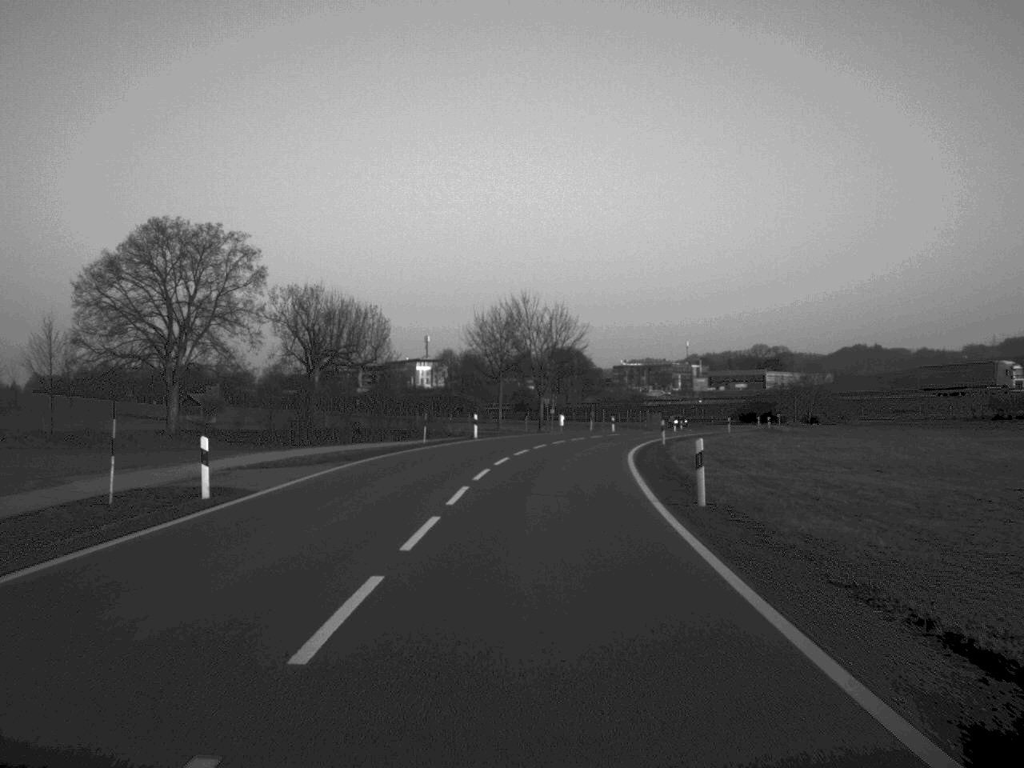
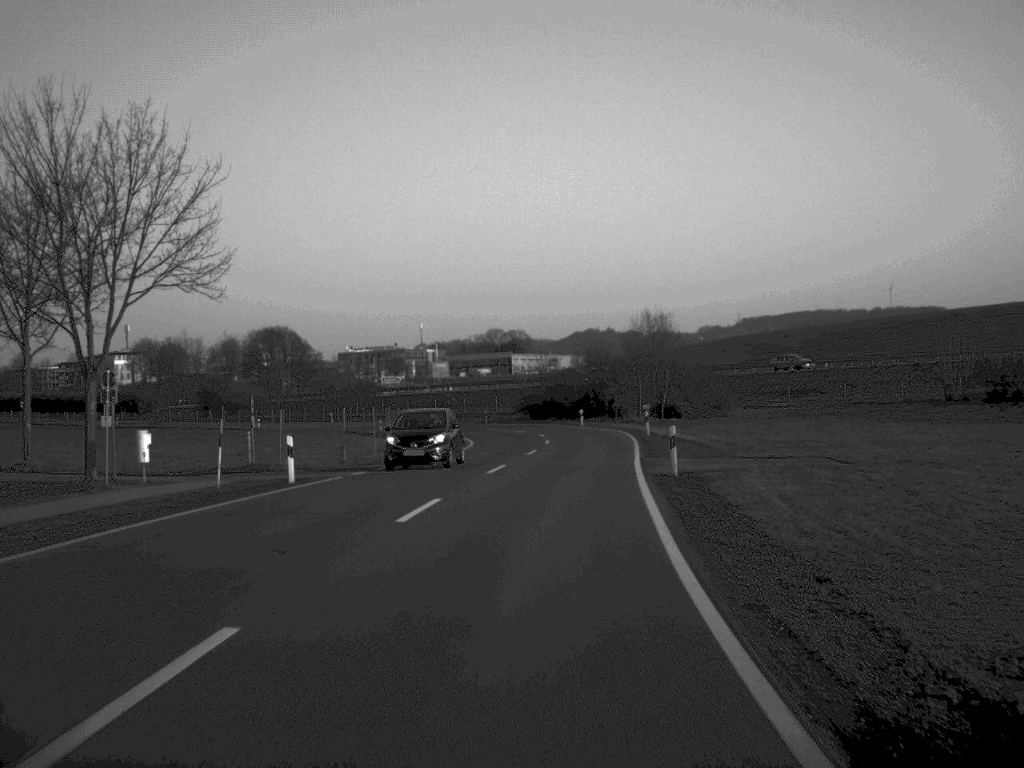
(+5.3, +61.5) m; +12°
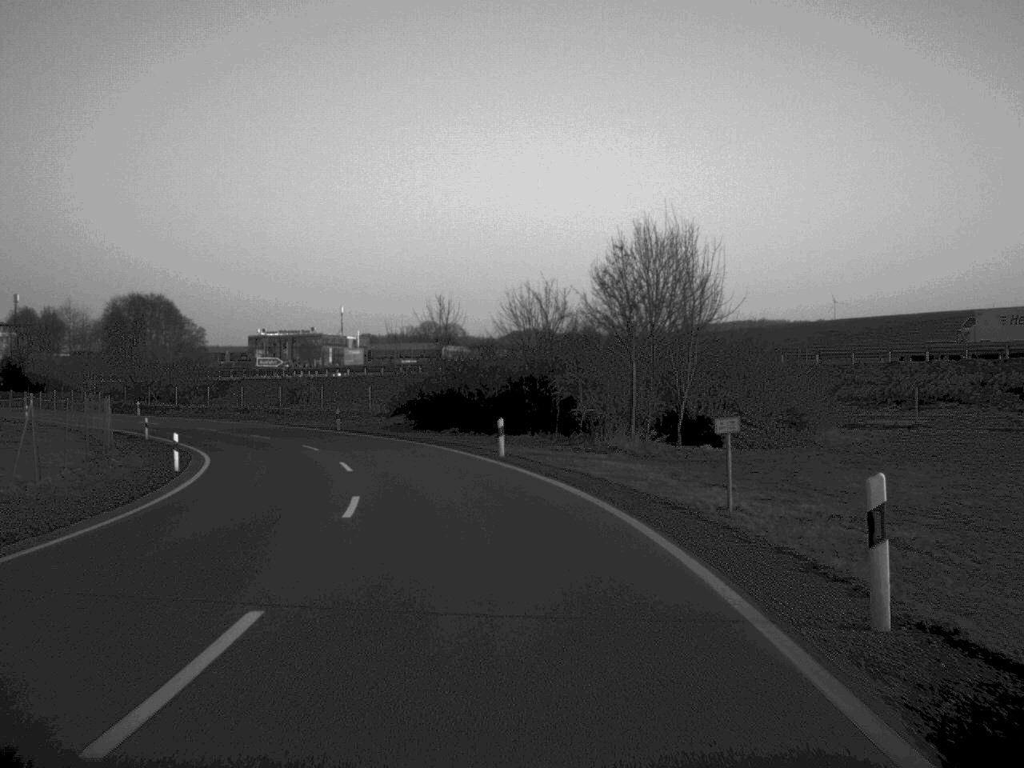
(+2.3, +46.7) m; +3°
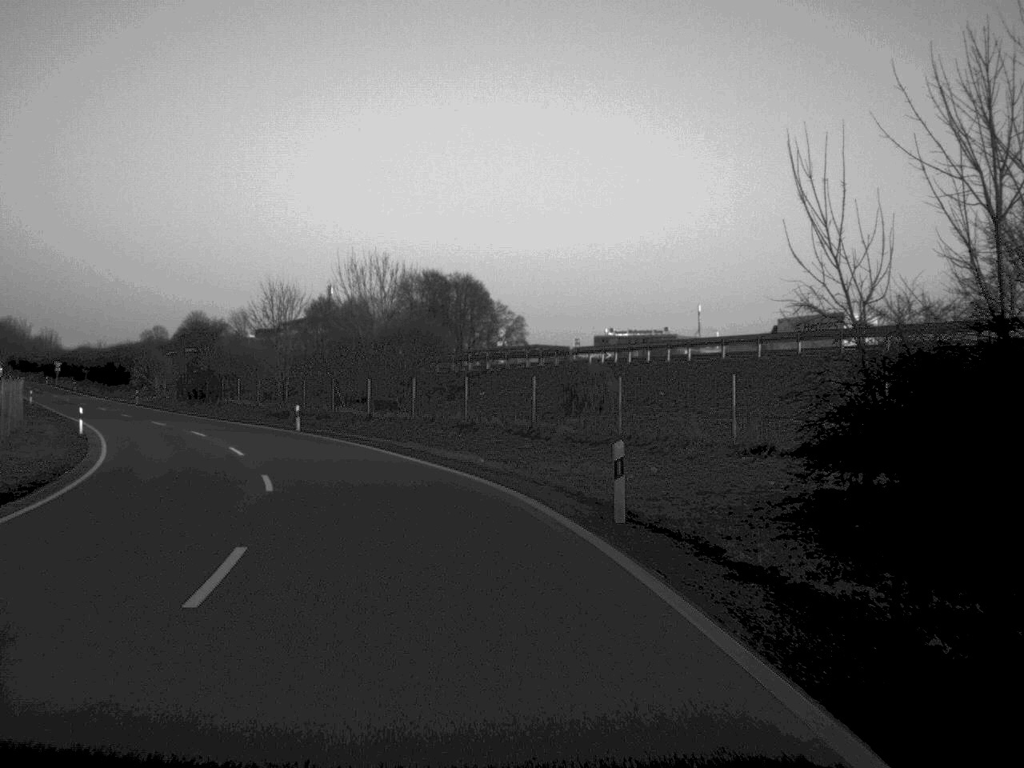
(-5.2, +43.6) m; -16°
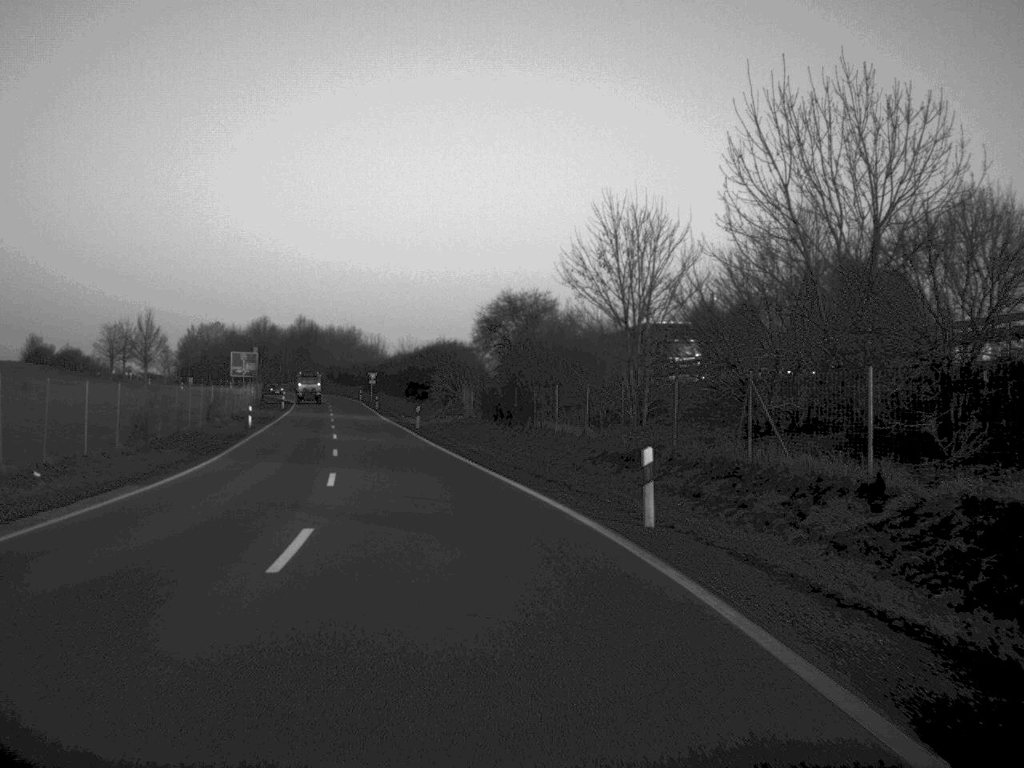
(-5.4, +33.9) m; -17°
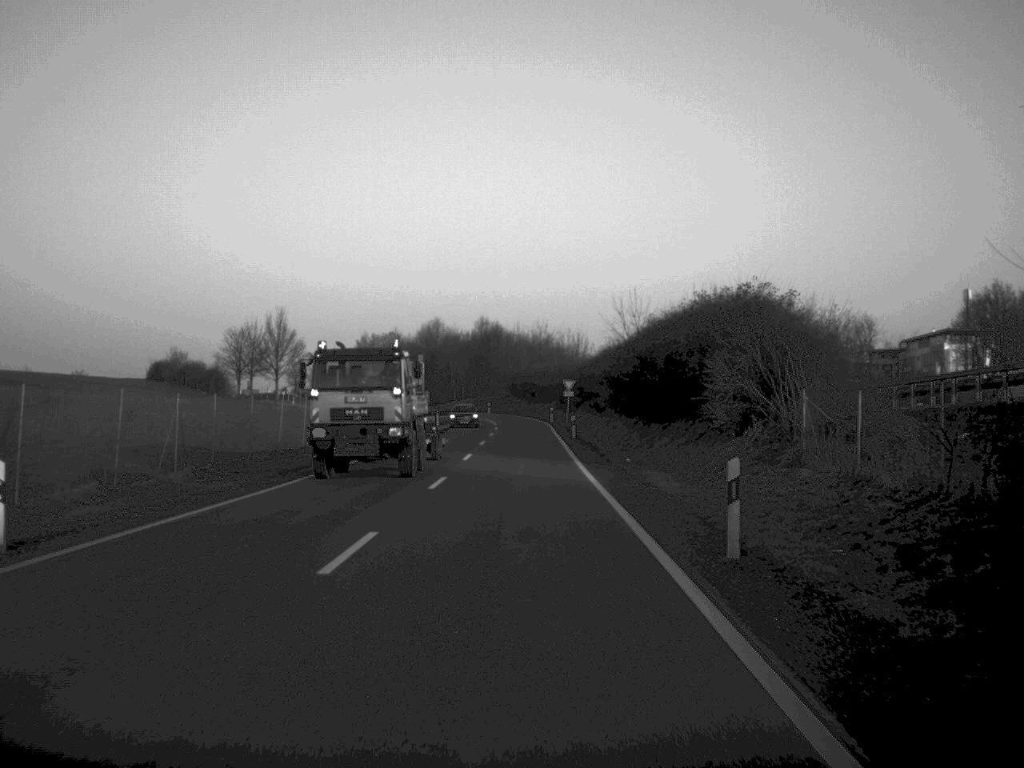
(-4.9, +47.5) m; -9°
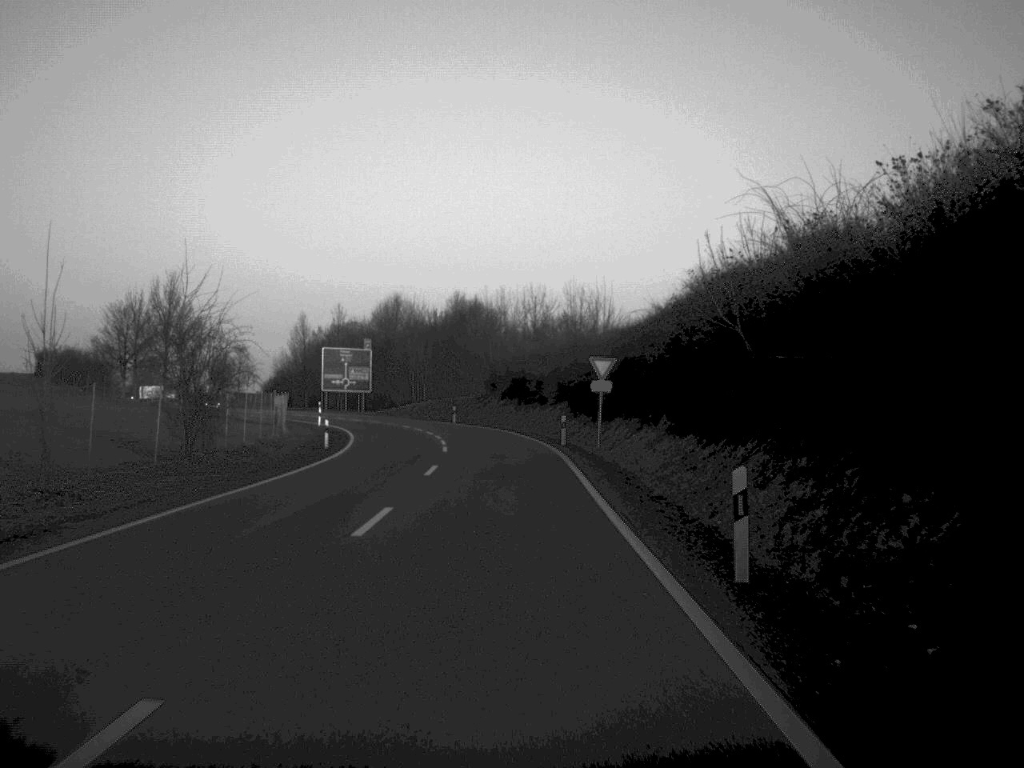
(+0.2, +46.9) m; 0°
